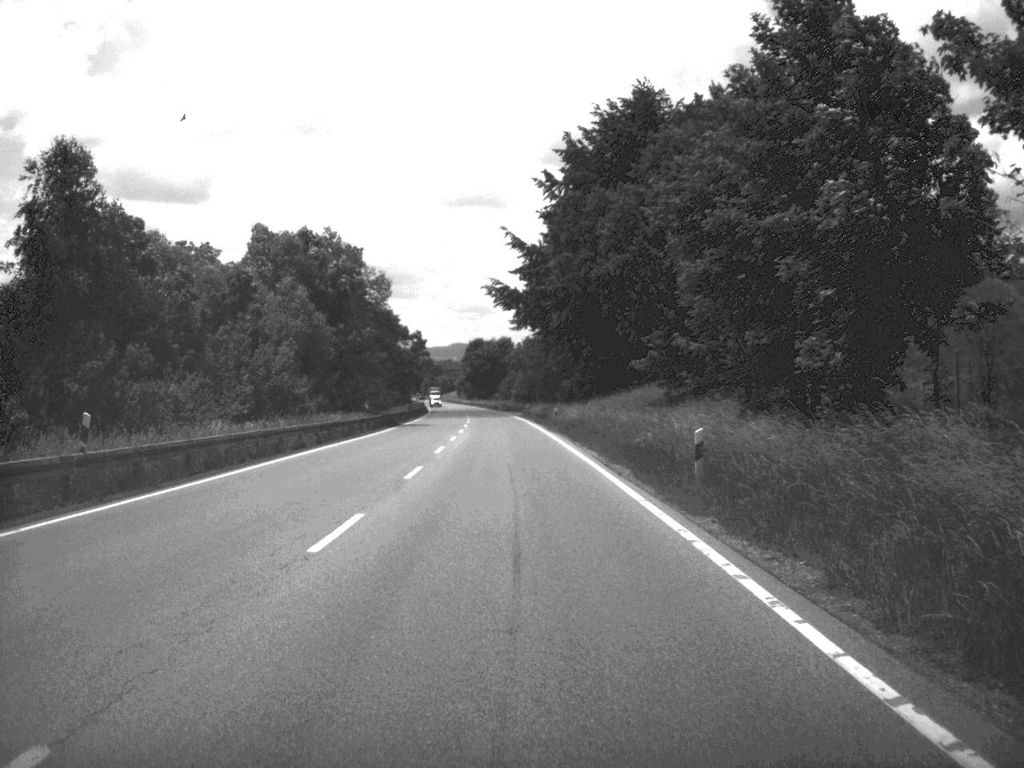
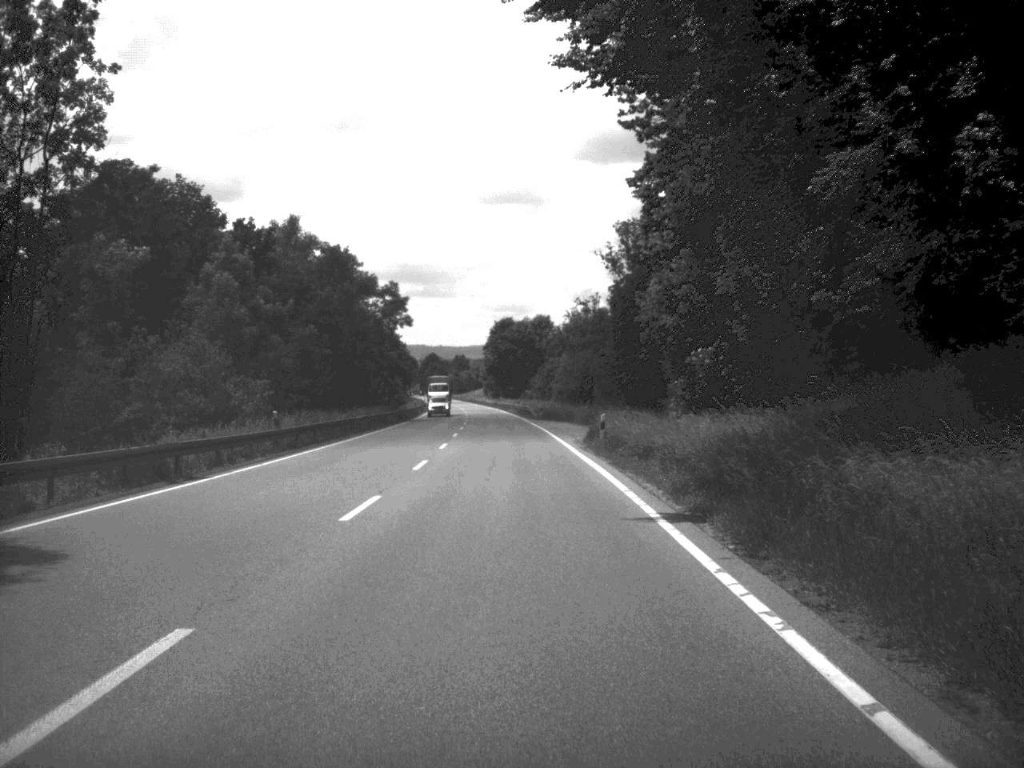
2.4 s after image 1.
(-1.1, +67.6) m; -2°
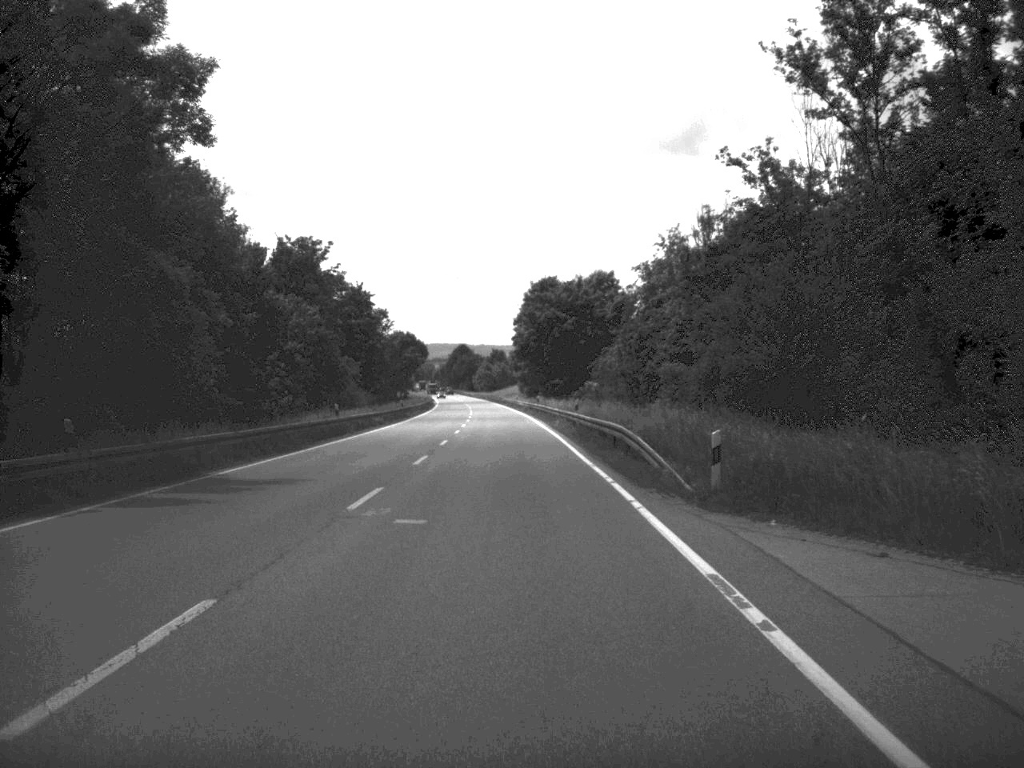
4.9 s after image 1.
(-1.1, +69.4) m; -2°
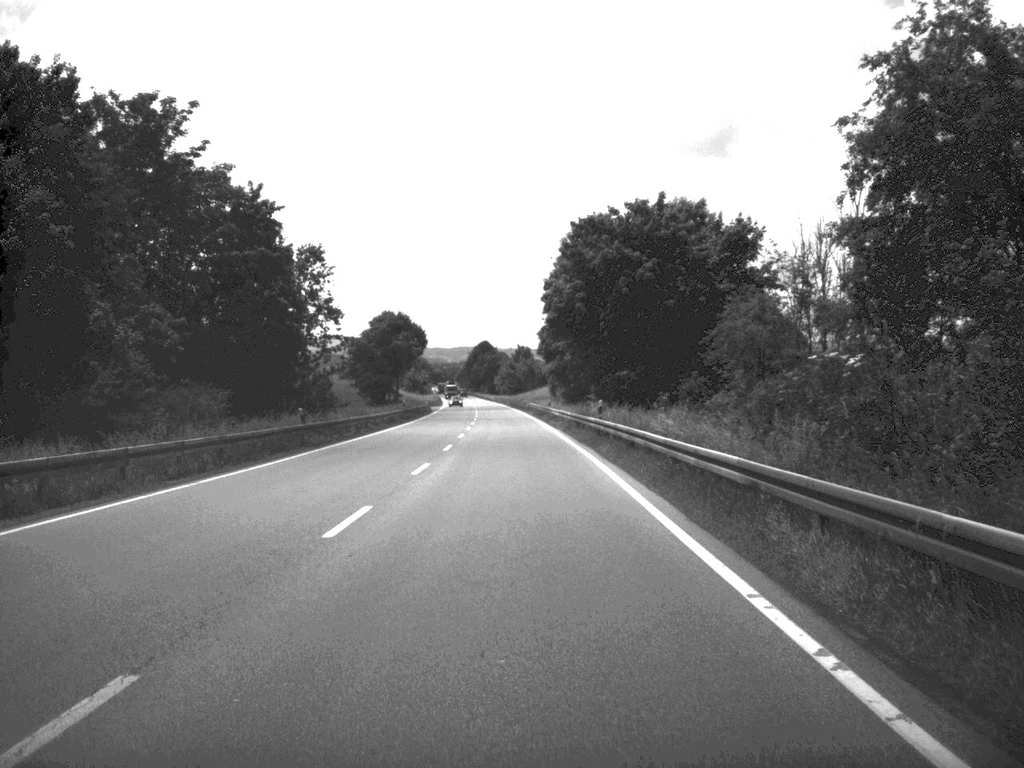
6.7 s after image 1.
(-0.7, +50.1) m; -1°
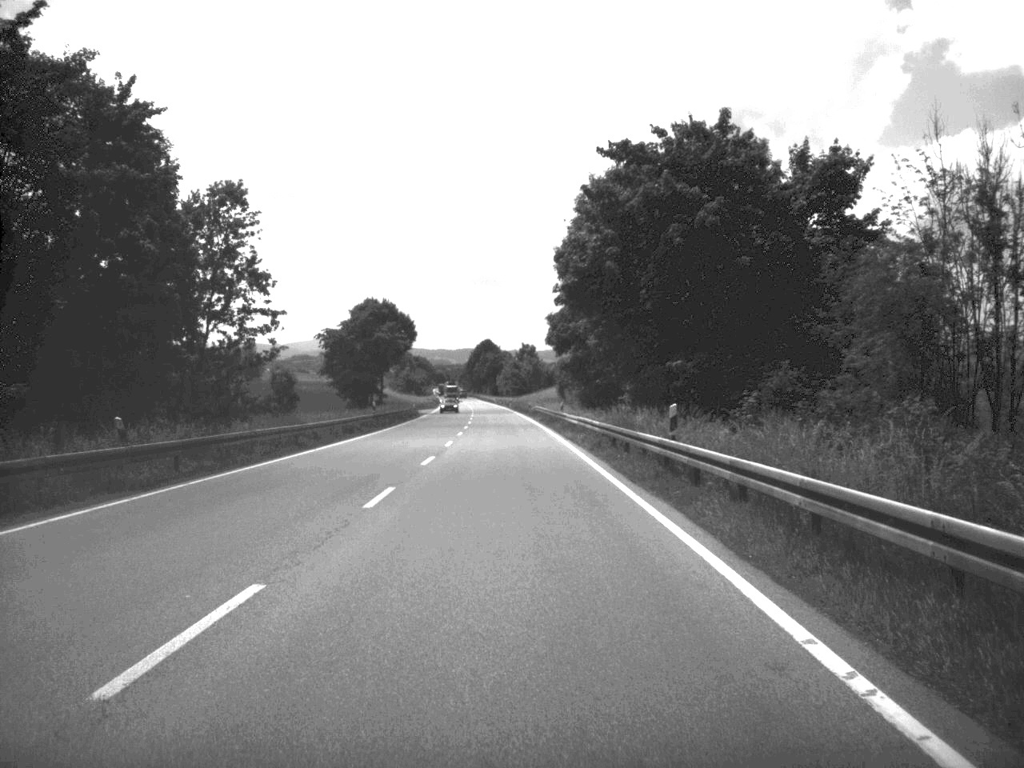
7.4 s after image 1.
(-0.1, +19.6) m; 0°
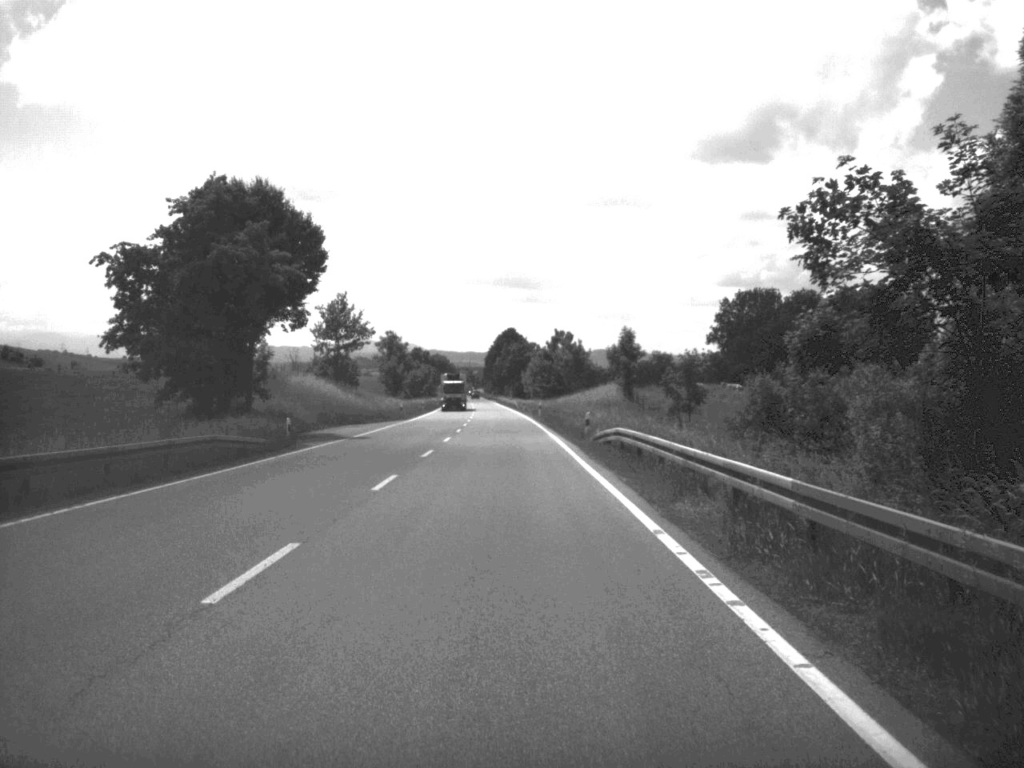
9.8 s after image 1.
(-0.9, +67.4) m; -2°
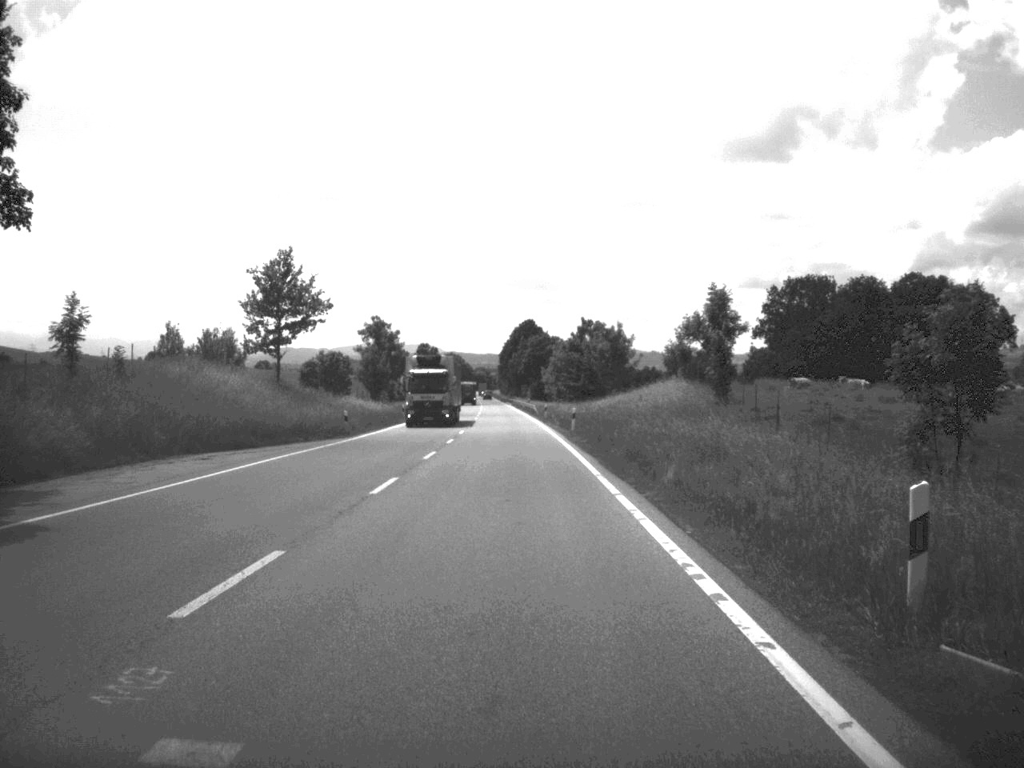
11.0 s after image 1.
(-0.3, +36.1) m; -1°
